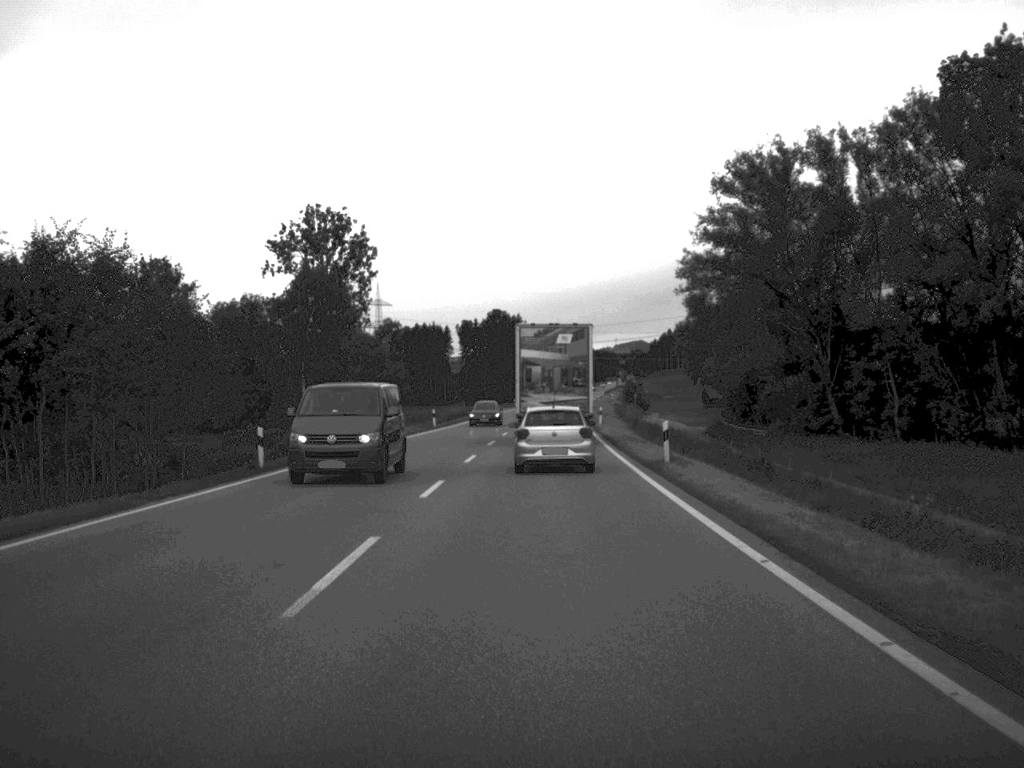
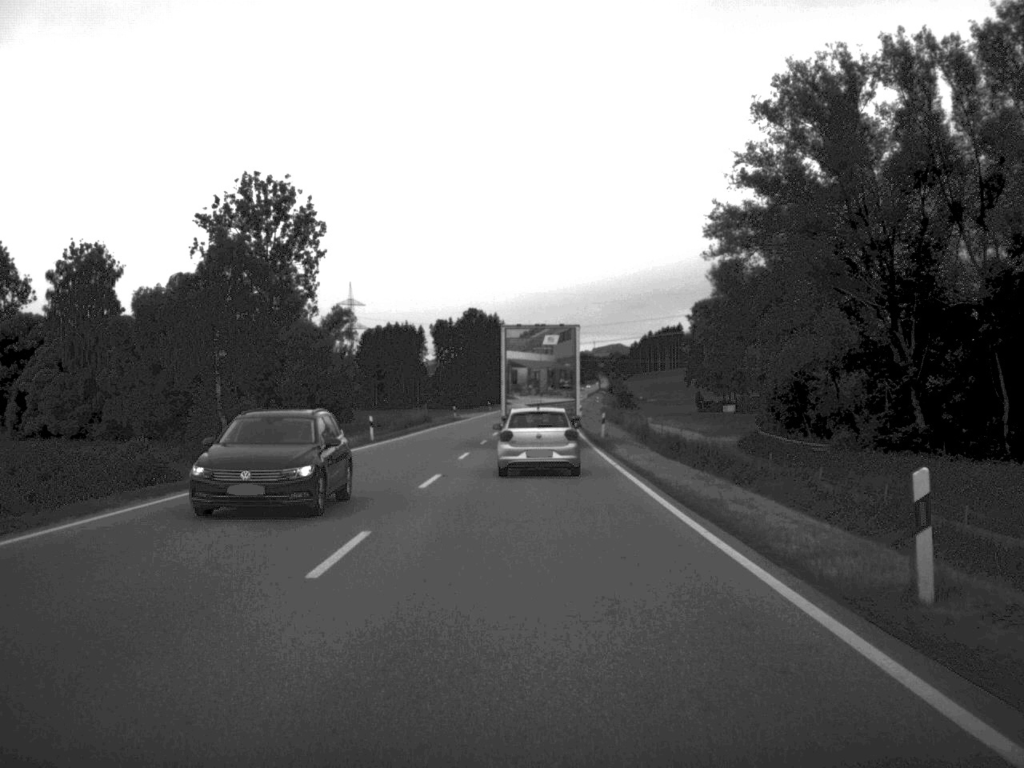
(+0.2, +20.8) m; +1°
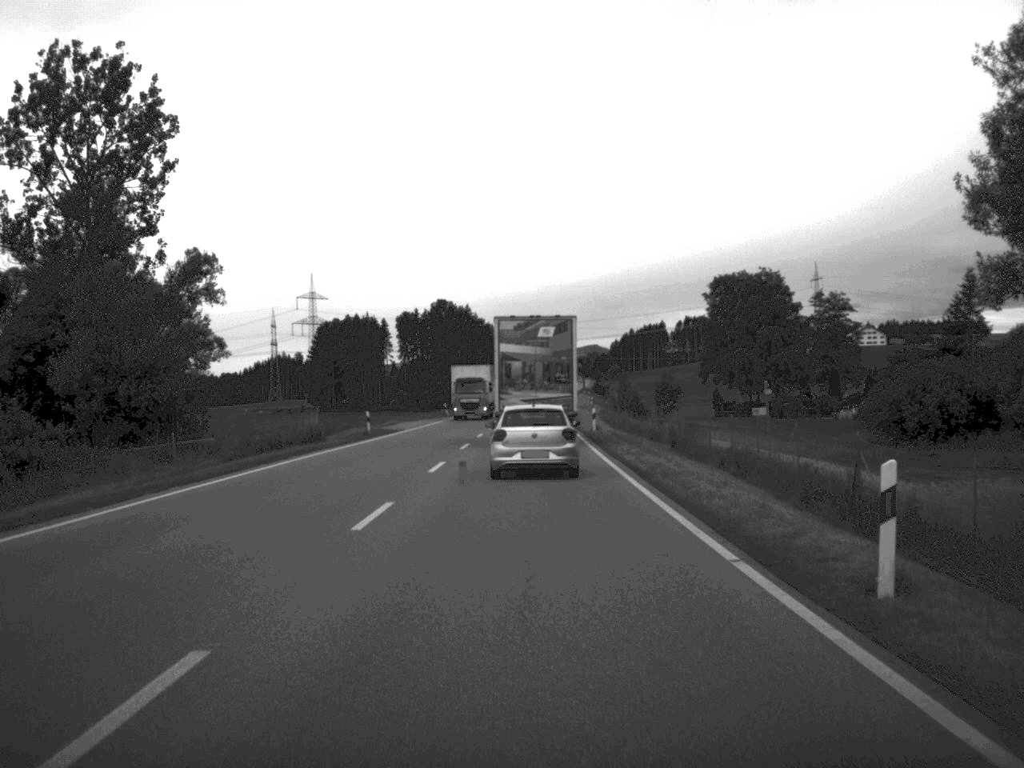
(+0.2, +43.3) m; +1°
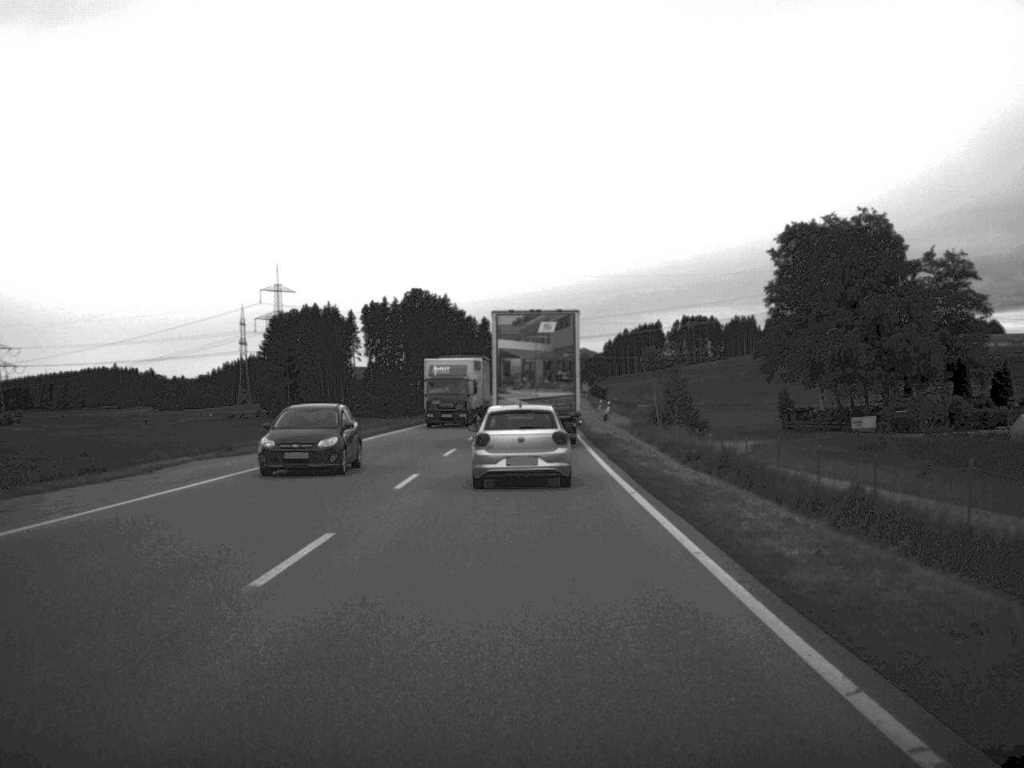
(+0.3, +52.1) m; 0°
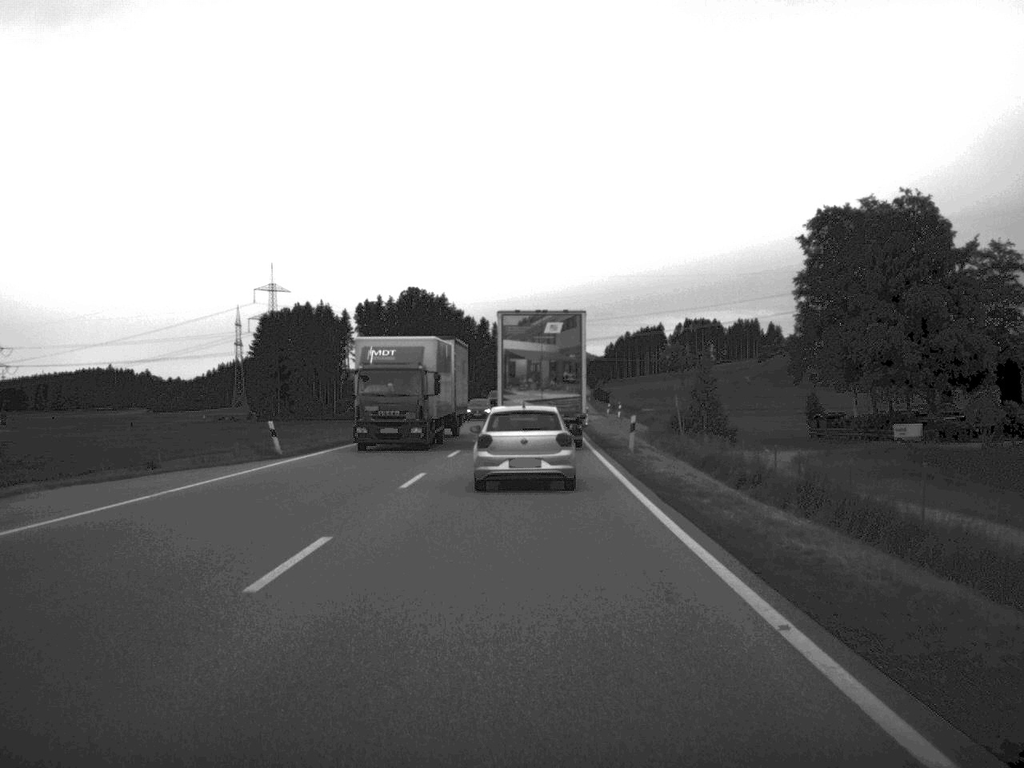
(0.0, +11.9) m; 0°
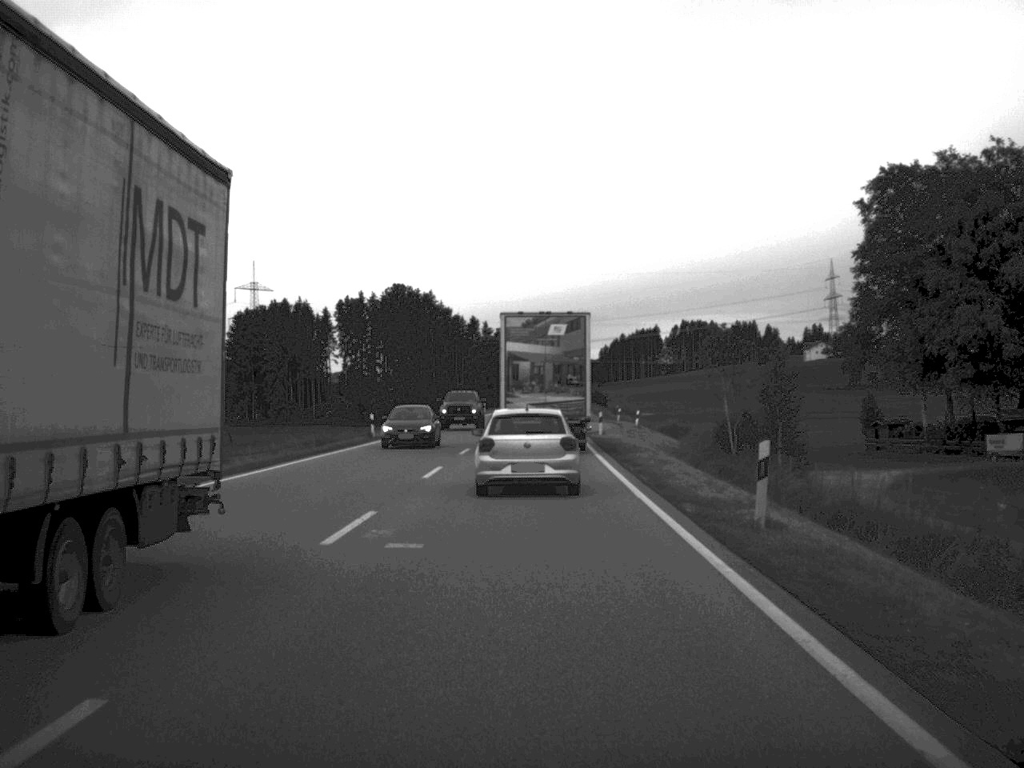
(0.0, +20.1) m; 0°
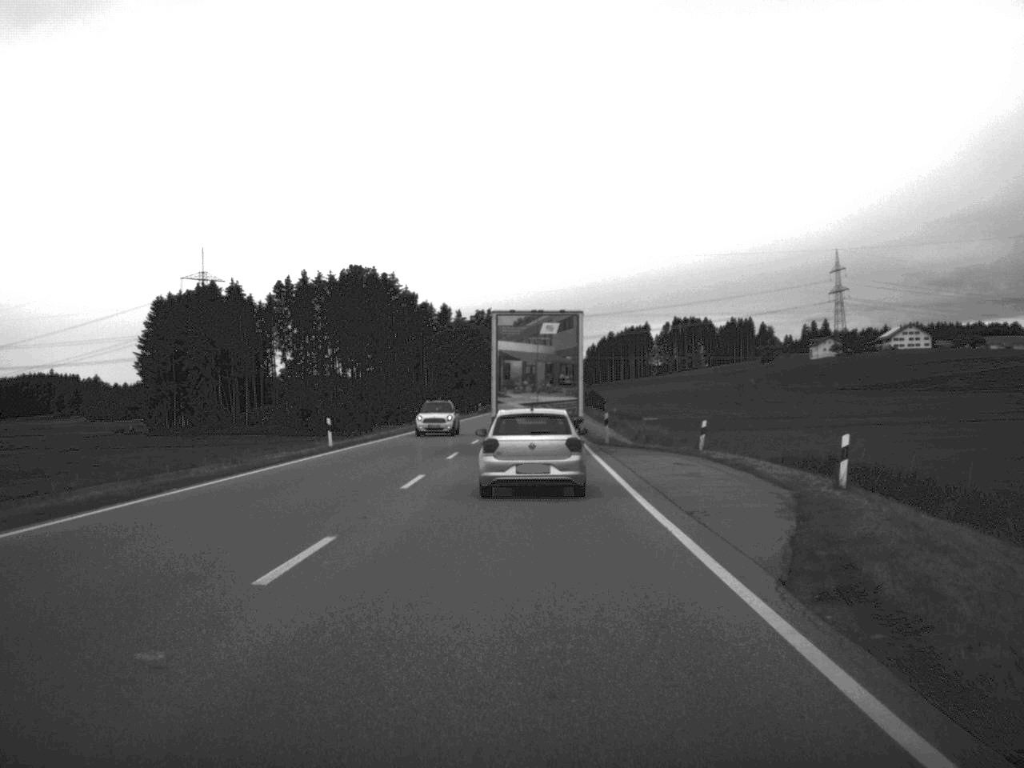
(+0.4, +50.0) m; +1°
